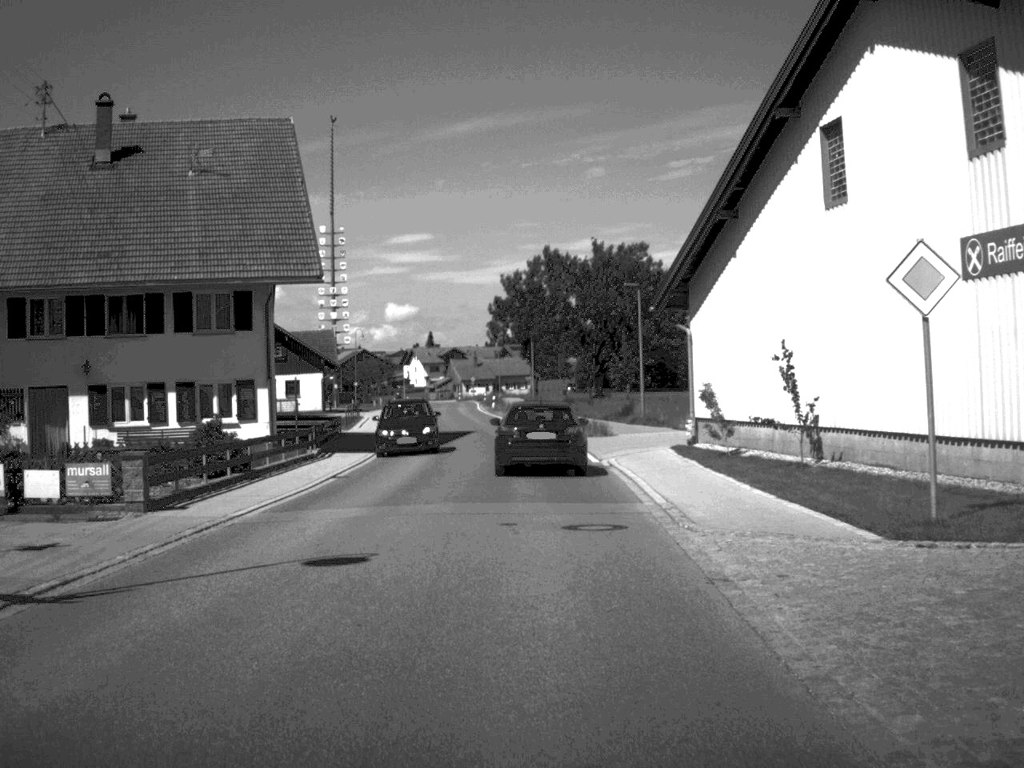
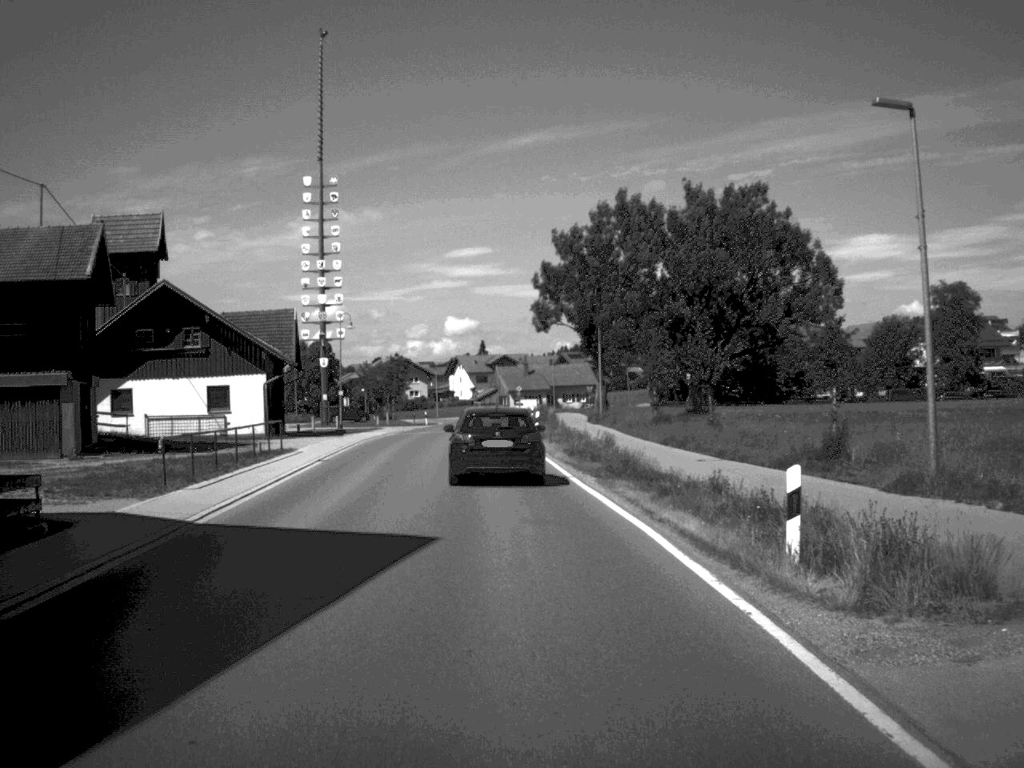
(-0.4, +35.8) m; -3°
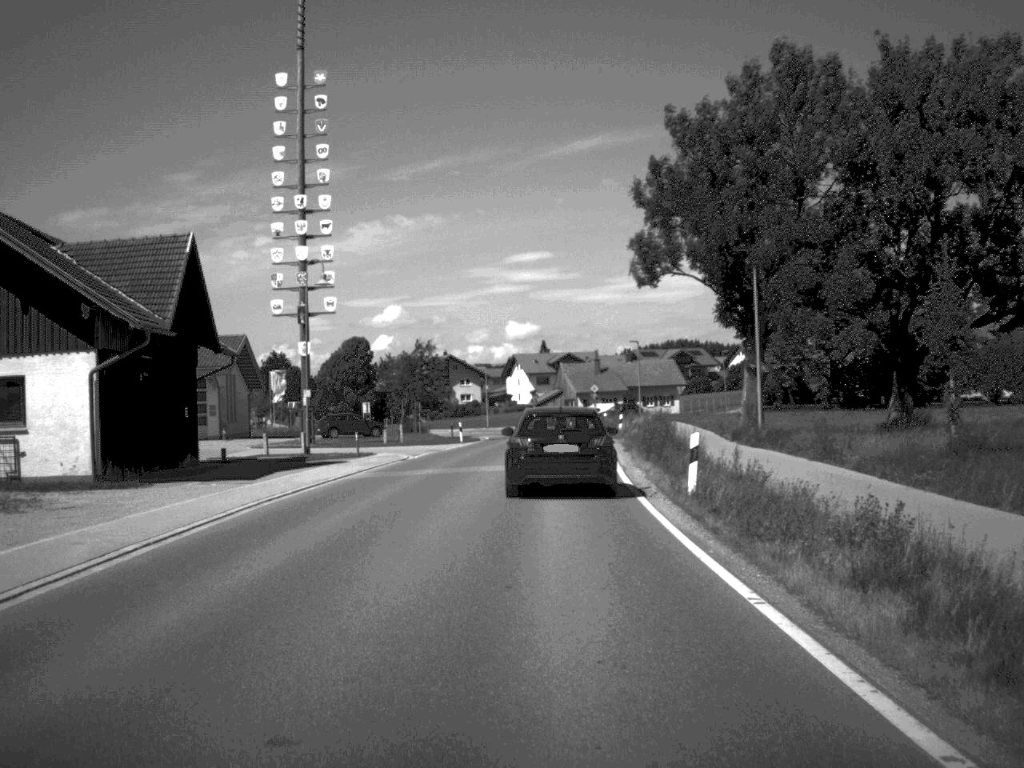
(-1.1, +31.5) m; -3°
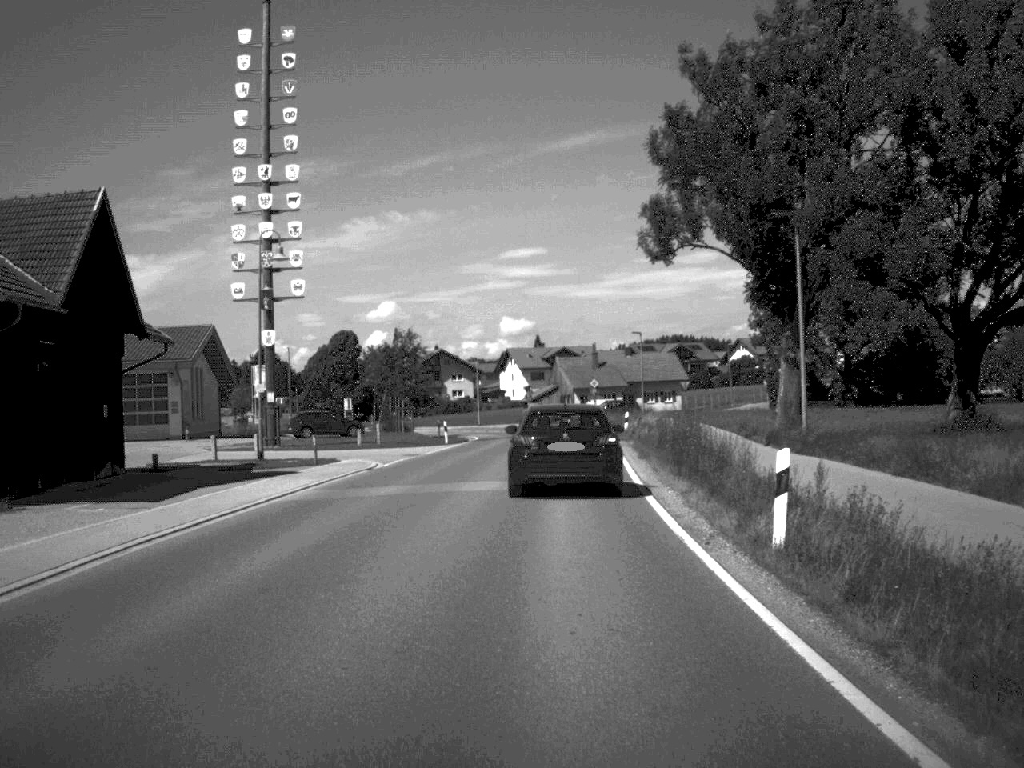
(0.0, +7.2) m; 0°
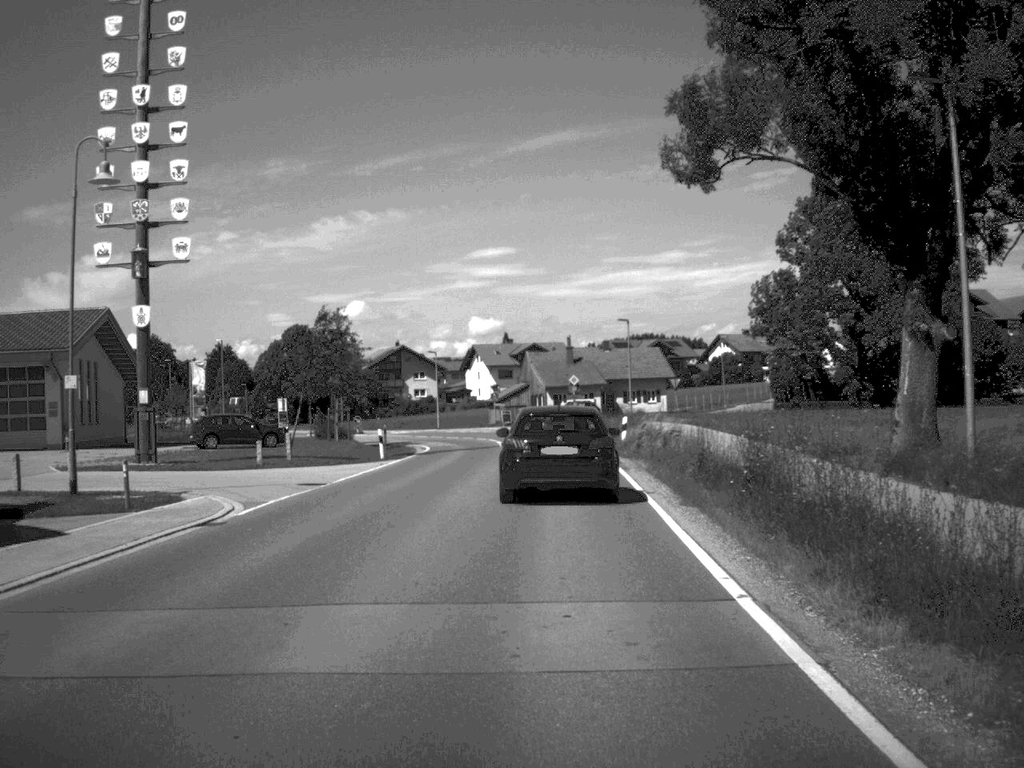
(+0.1, +14.2) m; +1°
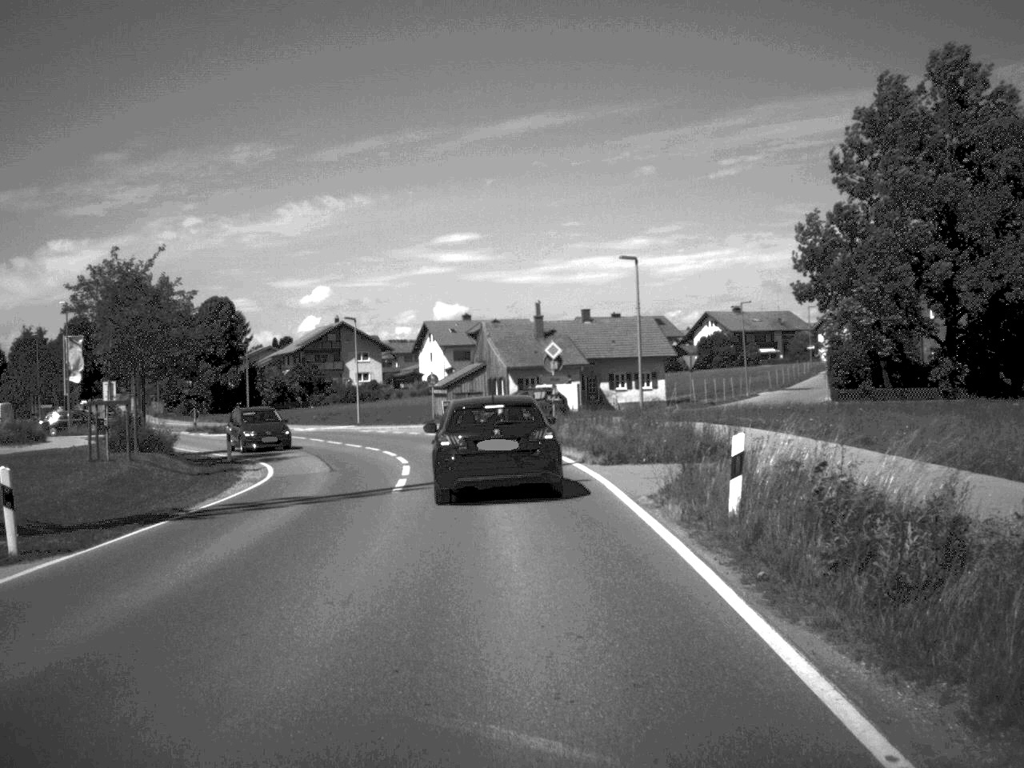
(+0.5, +27.7) m; +1°
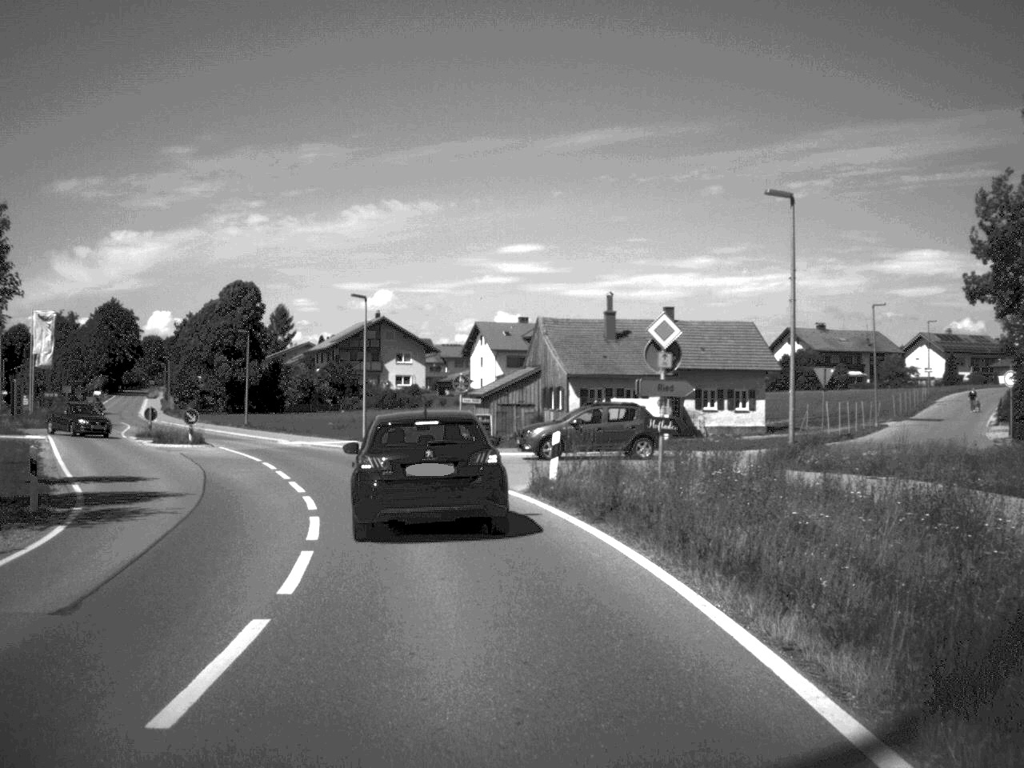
(-0.3, +18.8) m; -3°
